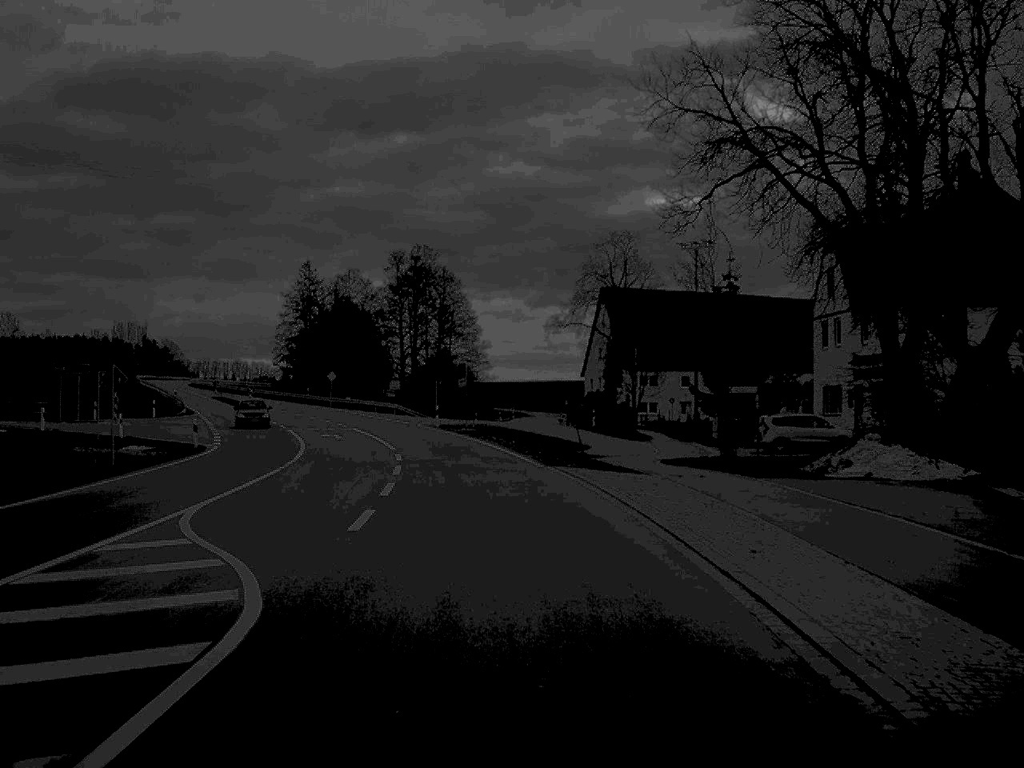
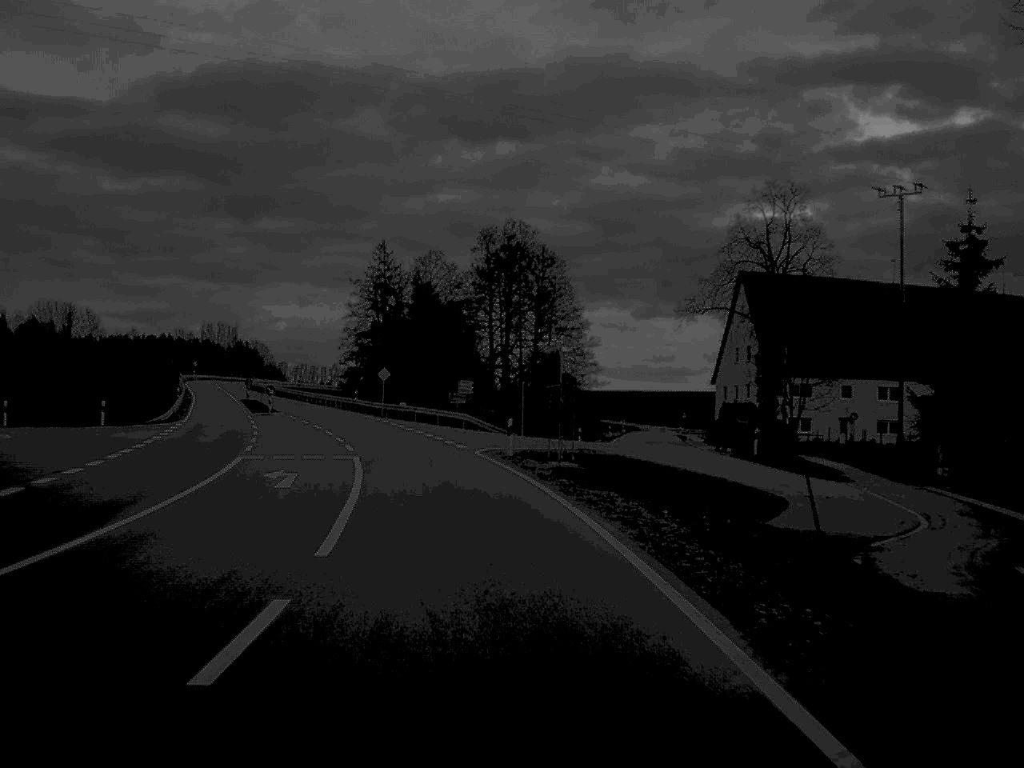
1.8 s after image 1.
(-0.8, +26.9) m; -5°
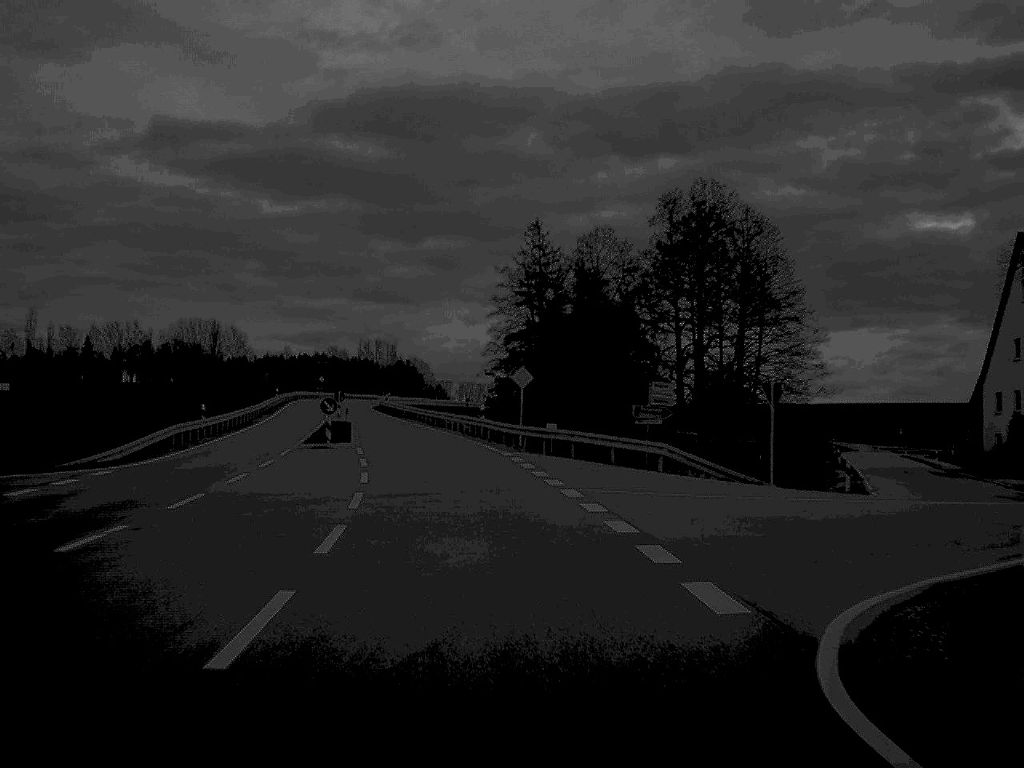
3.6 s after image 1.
(-1.9, +29.1) m; -7°
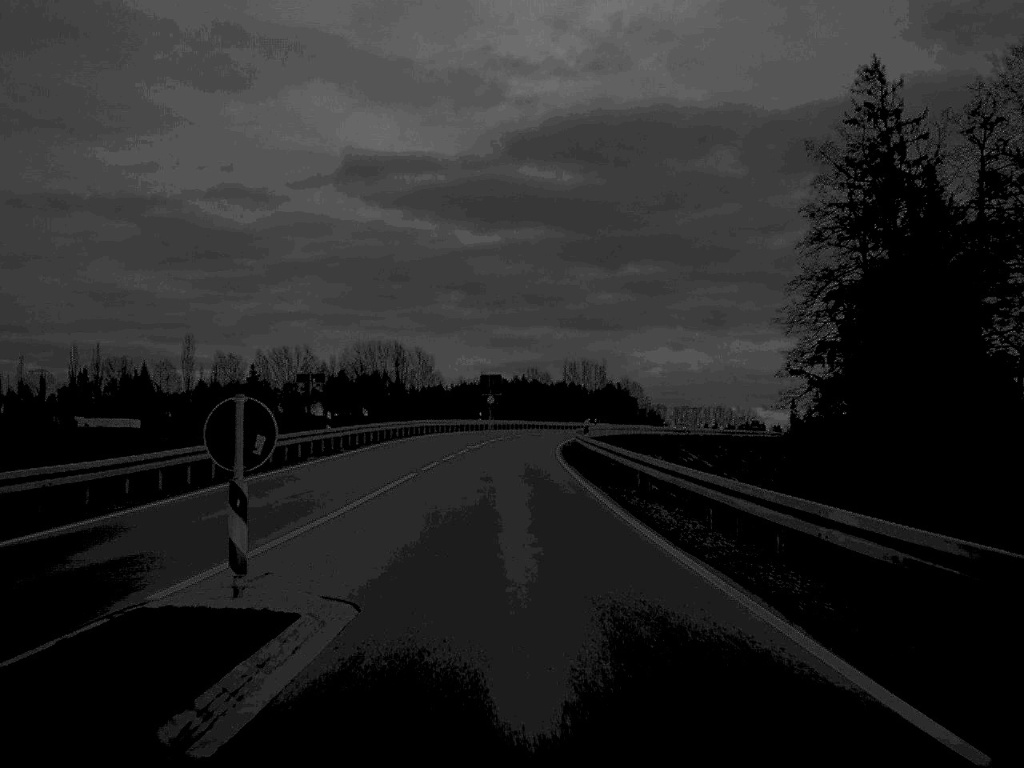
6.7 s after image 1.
(-5.6, +57.9) m; -9°
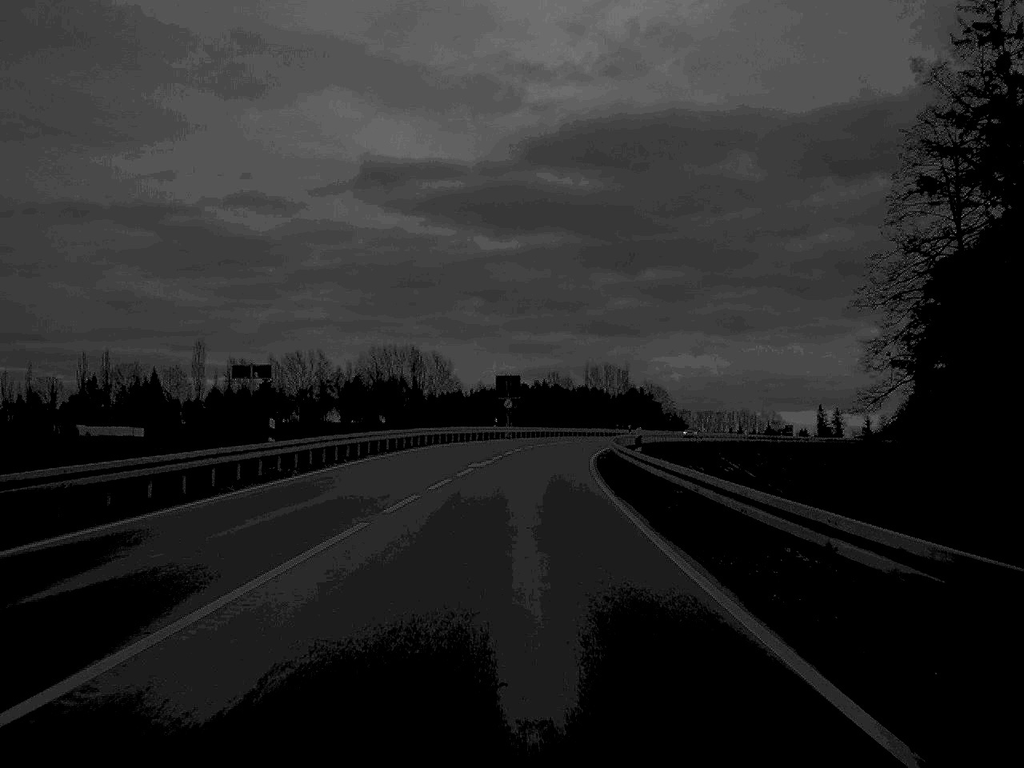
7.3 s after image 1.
(-0.1, +12.9) m; -1°
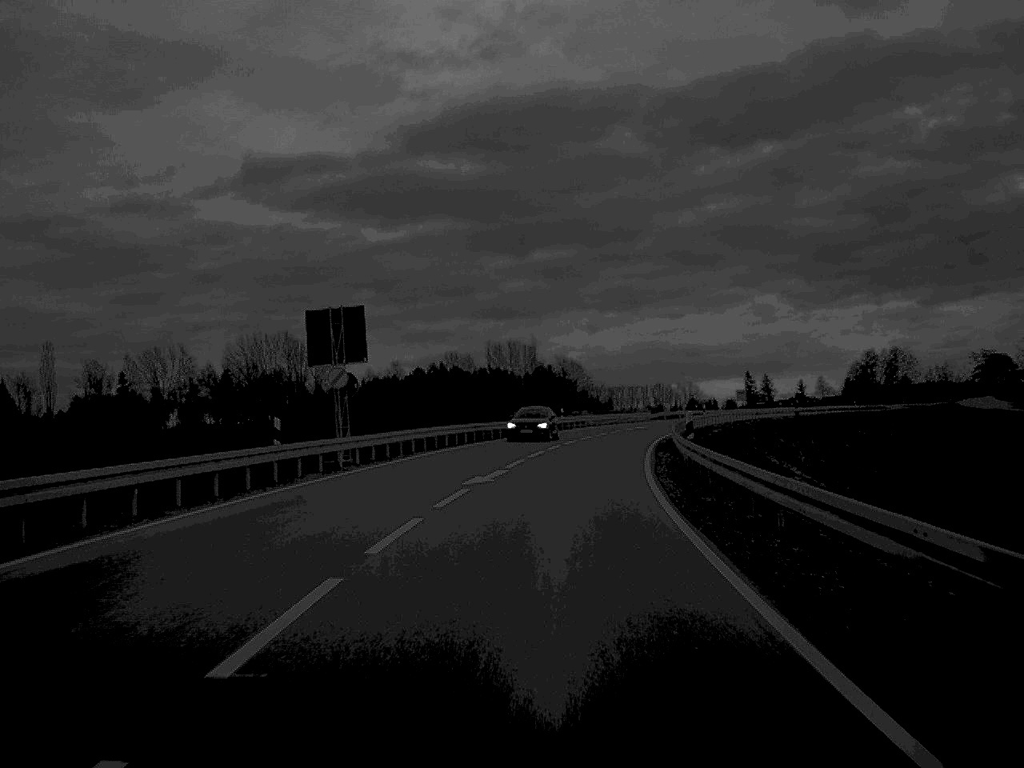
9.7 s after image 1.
(+1.3, +54.1) m; +5°
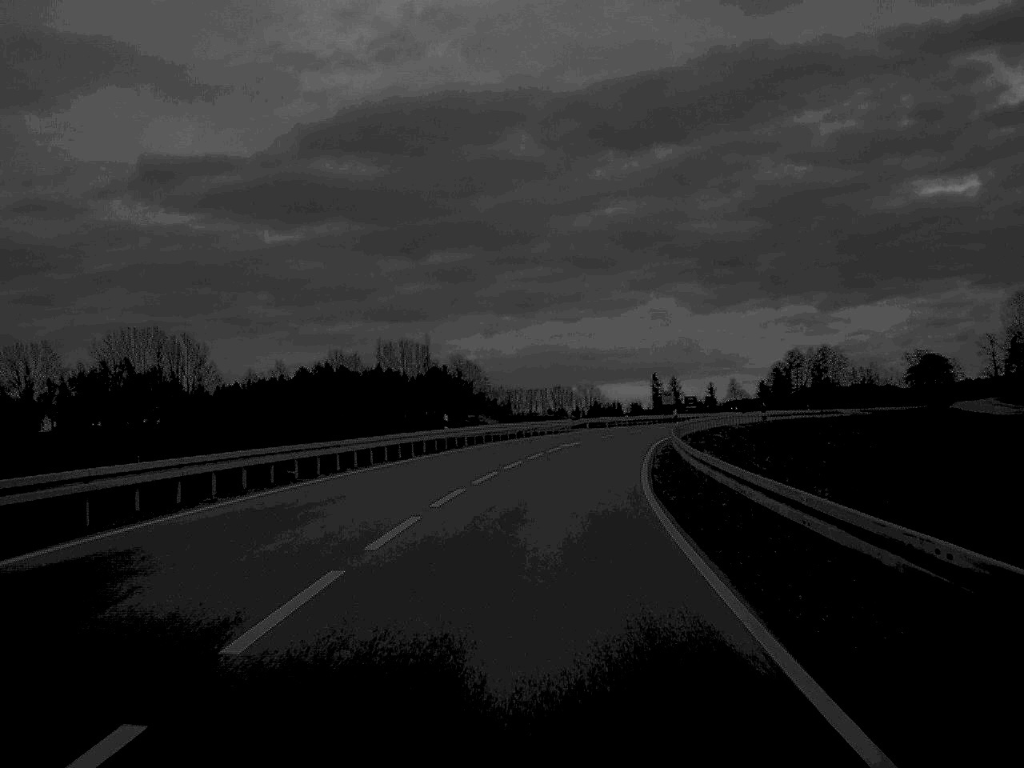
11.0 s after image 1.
(+1.2, +29.1) m; +5°
